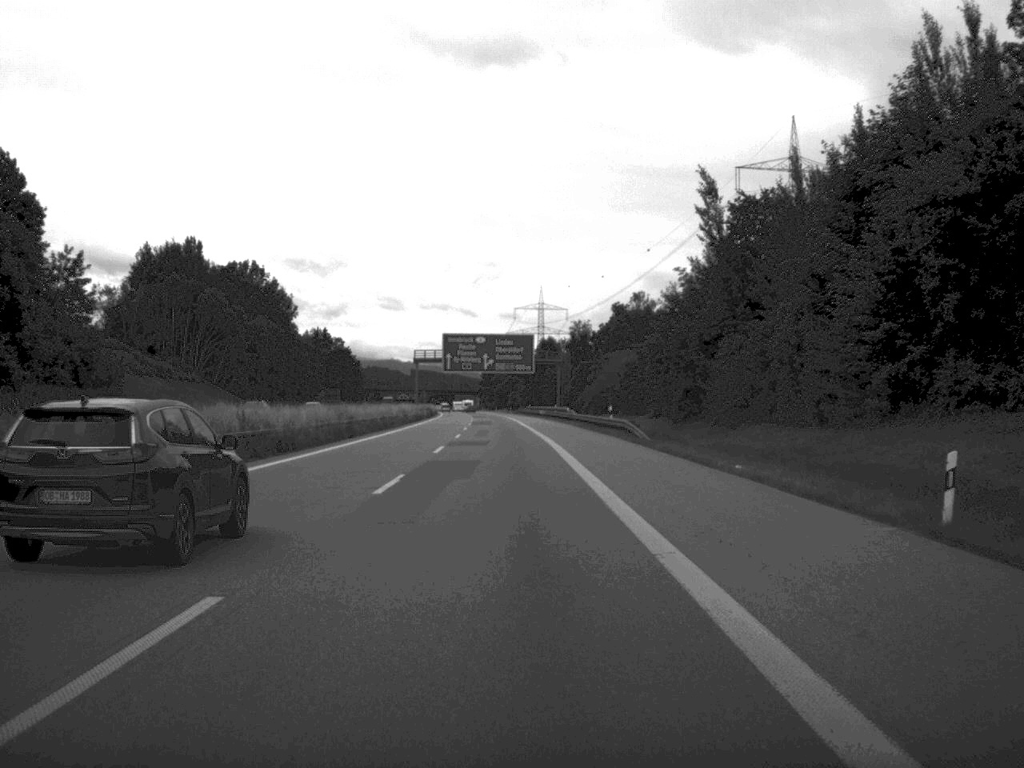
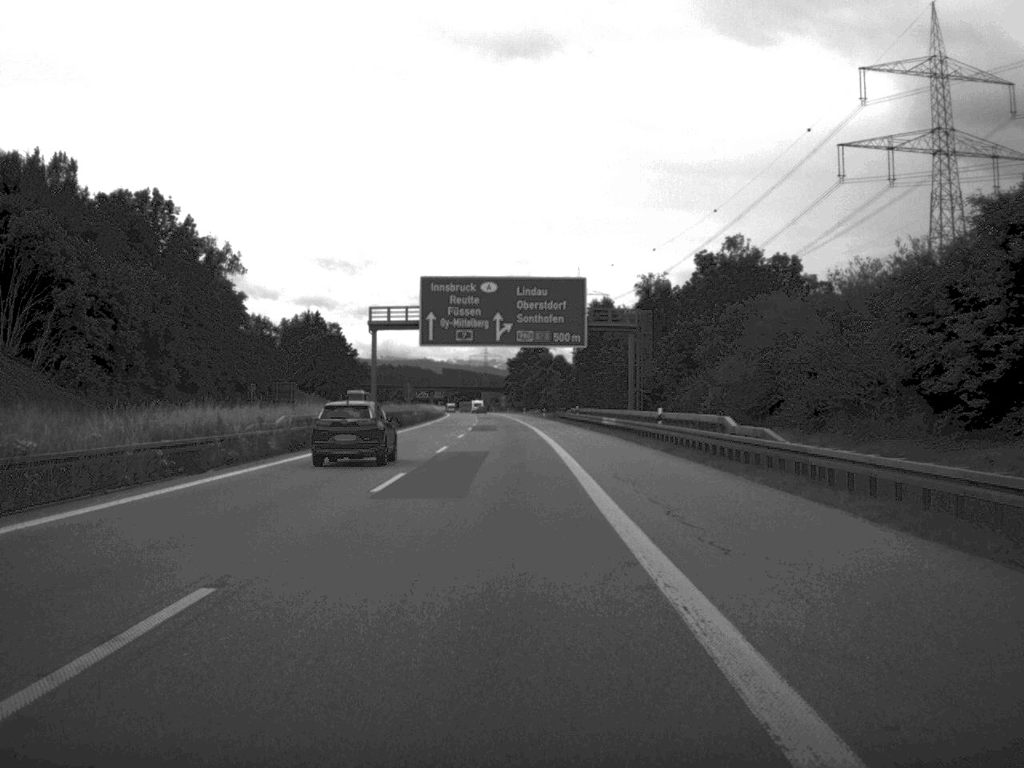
(-0.9, +70.1) m; -2°
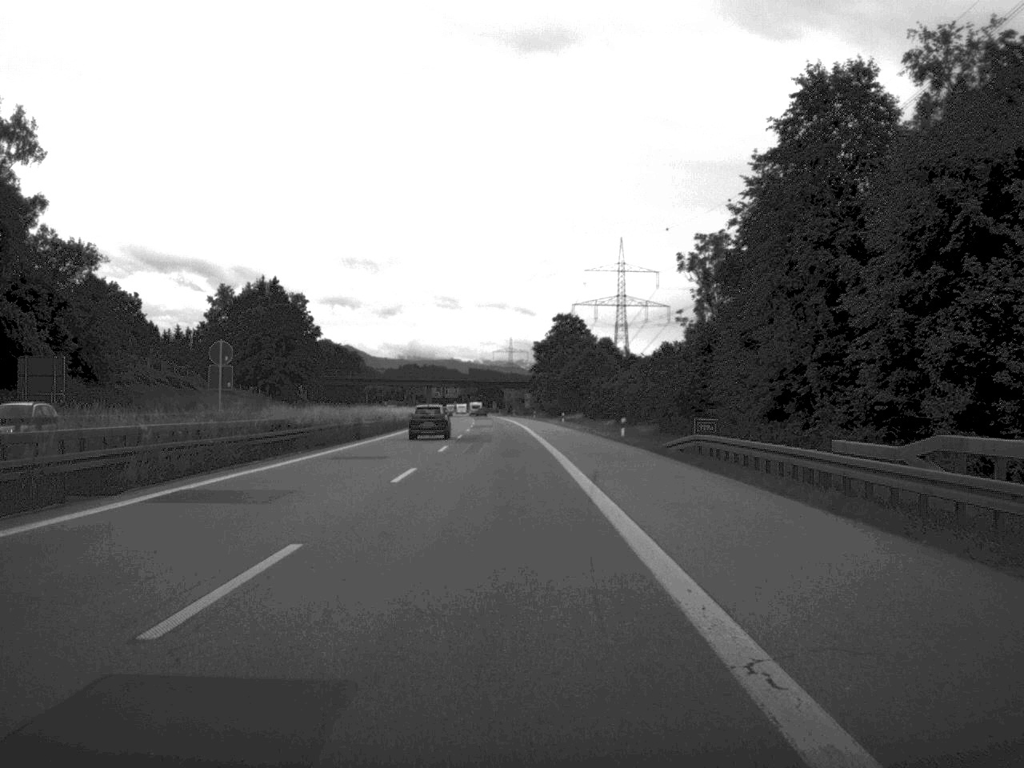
(-1.1, +85.5) m; -1°
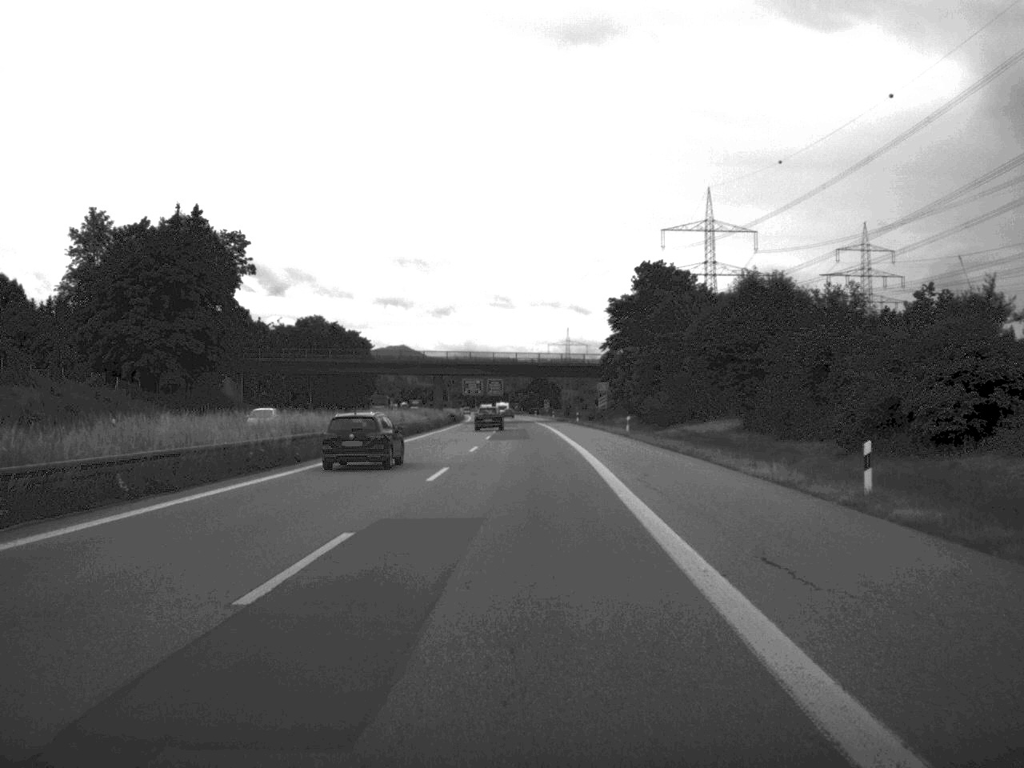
(-1.5, +87.2) m; -3°
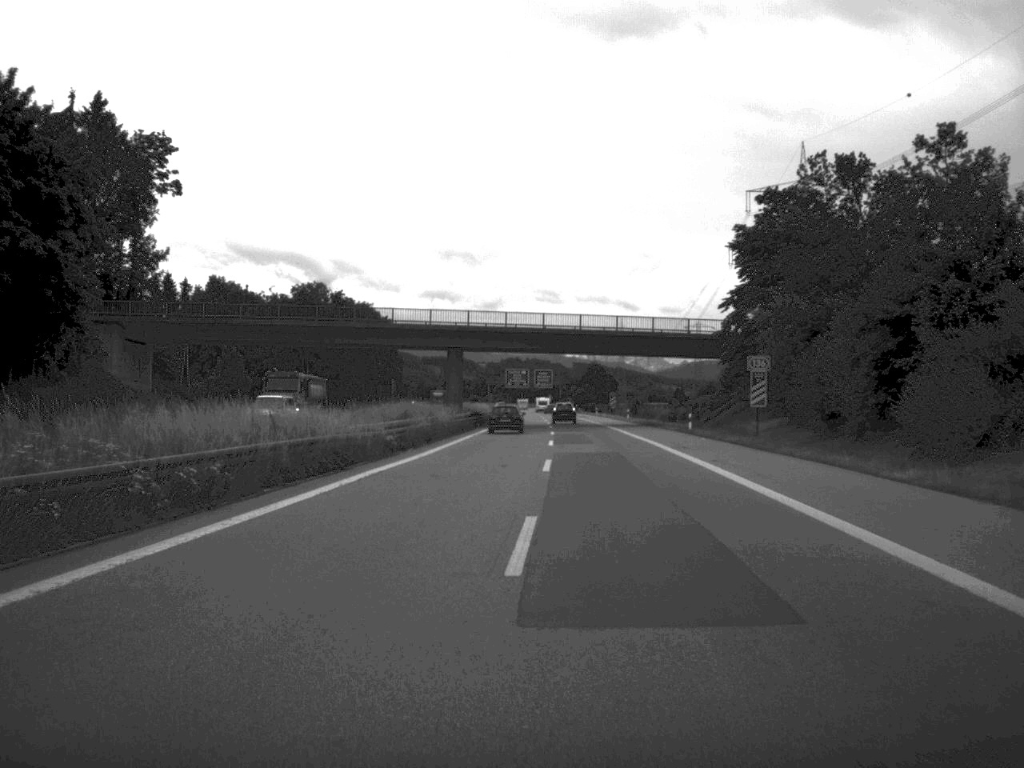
(-1.4, +52.0) m; -2°
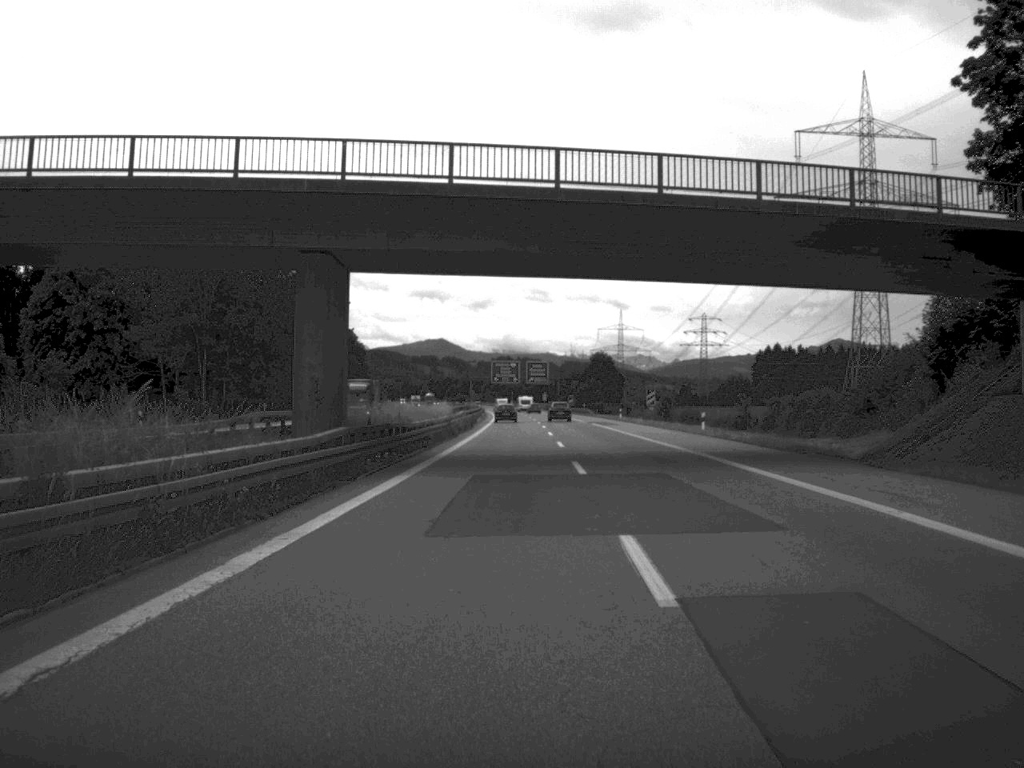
(+0.2, +54.7) m; 0°
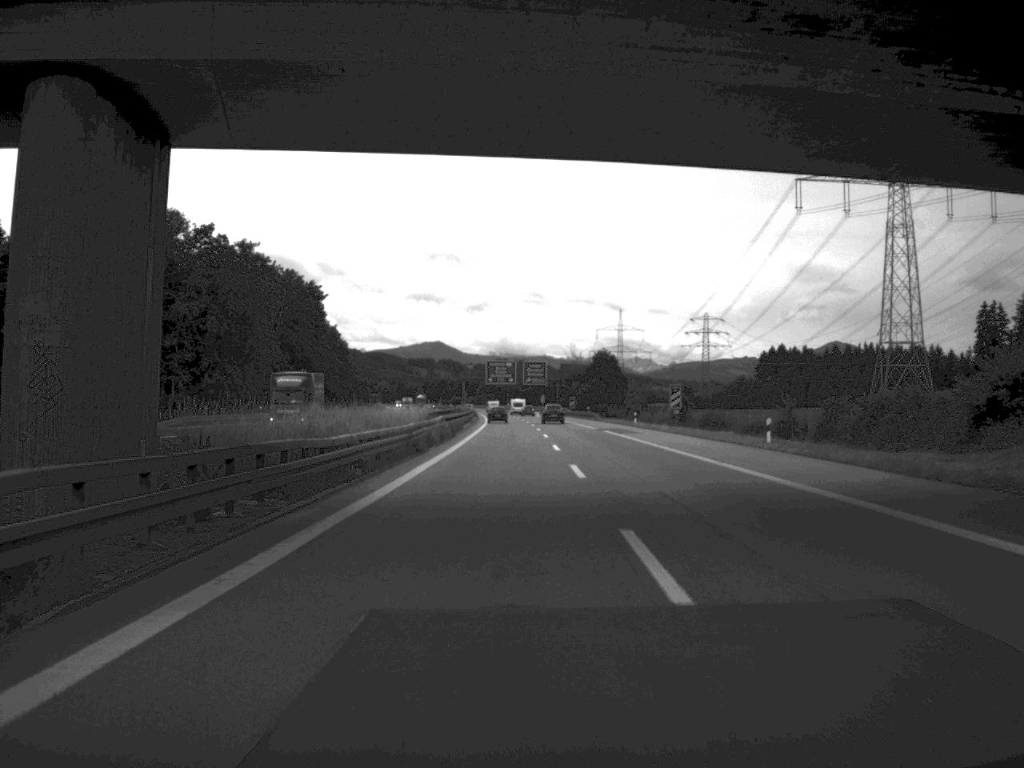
(0.0, +18.0) m; 0°
